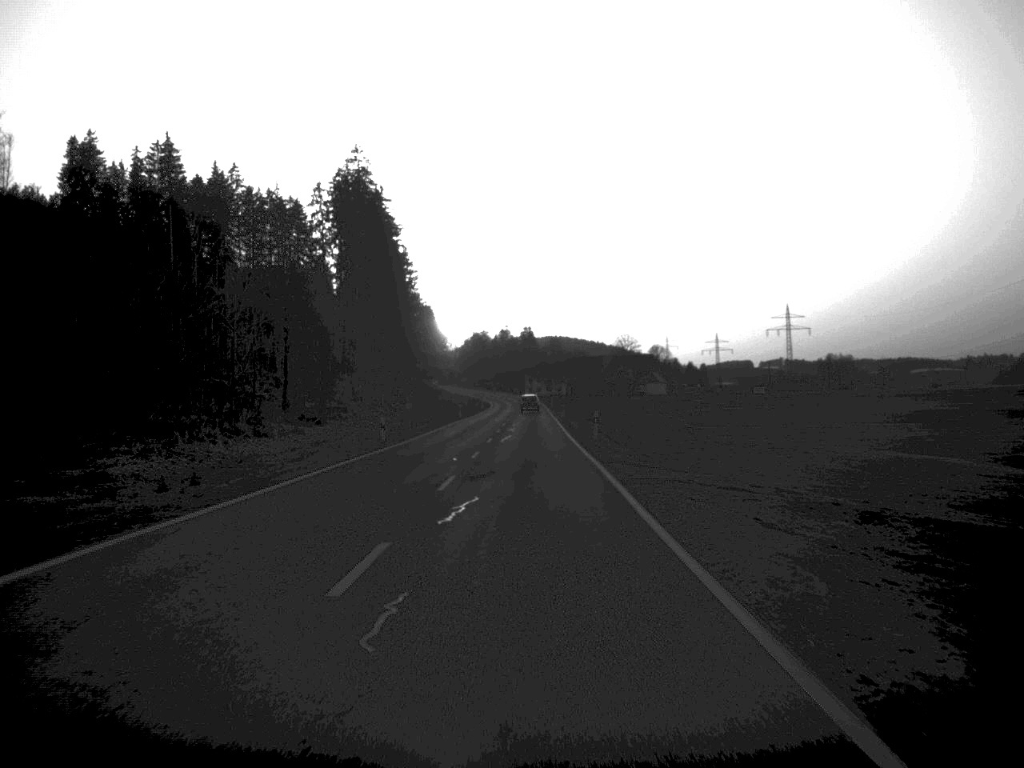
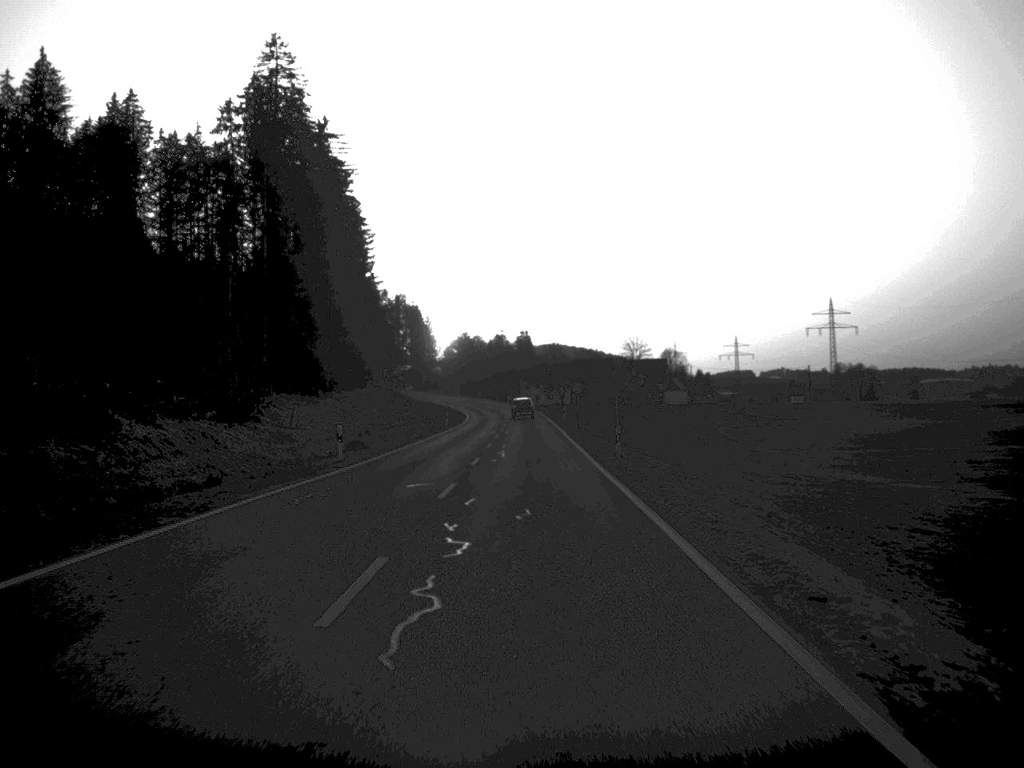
(+0.1, +60.5) m; 0°
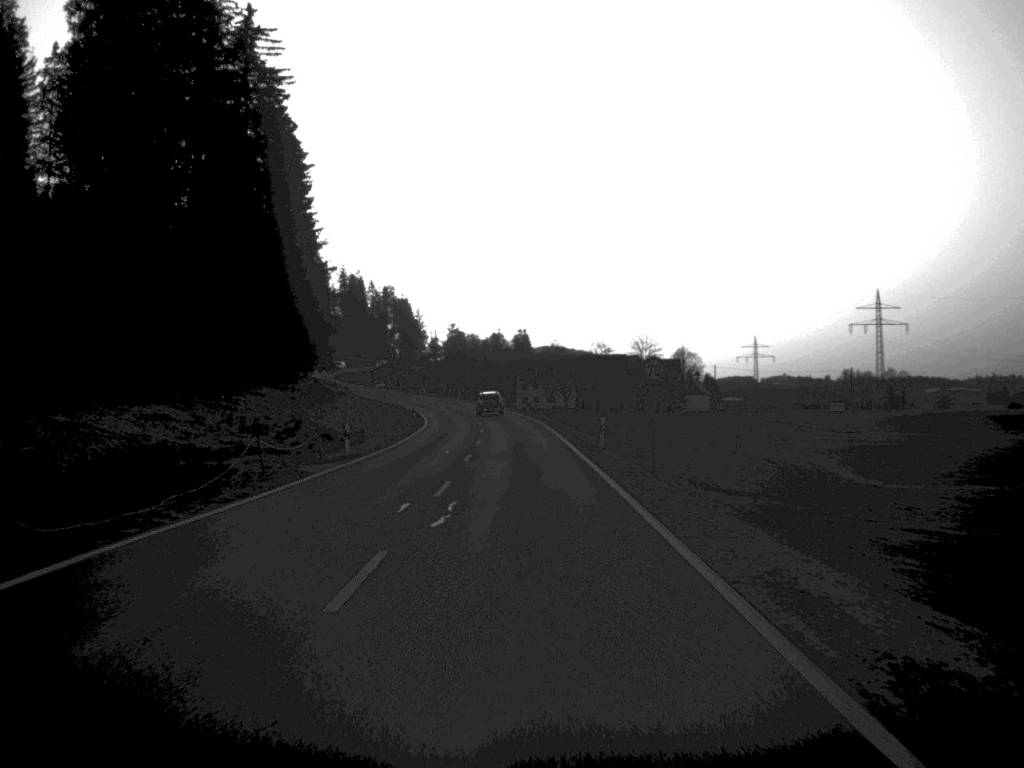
(+0.1, +46.7) m; 0°
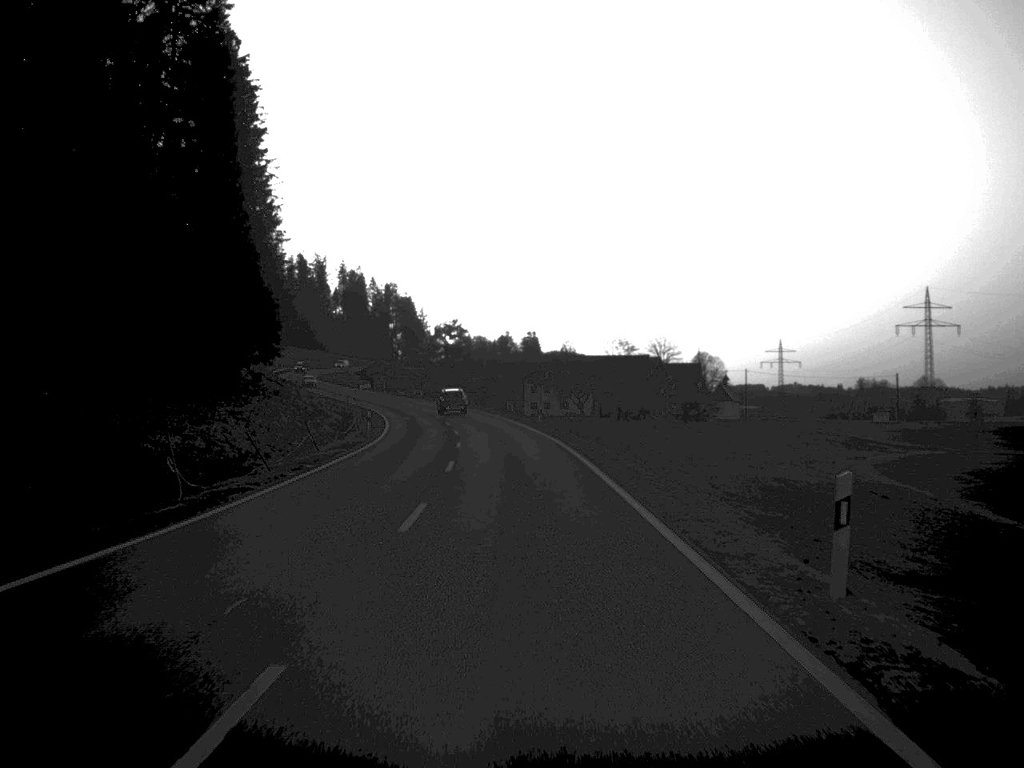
(-0.1, +29.6) m; 0°
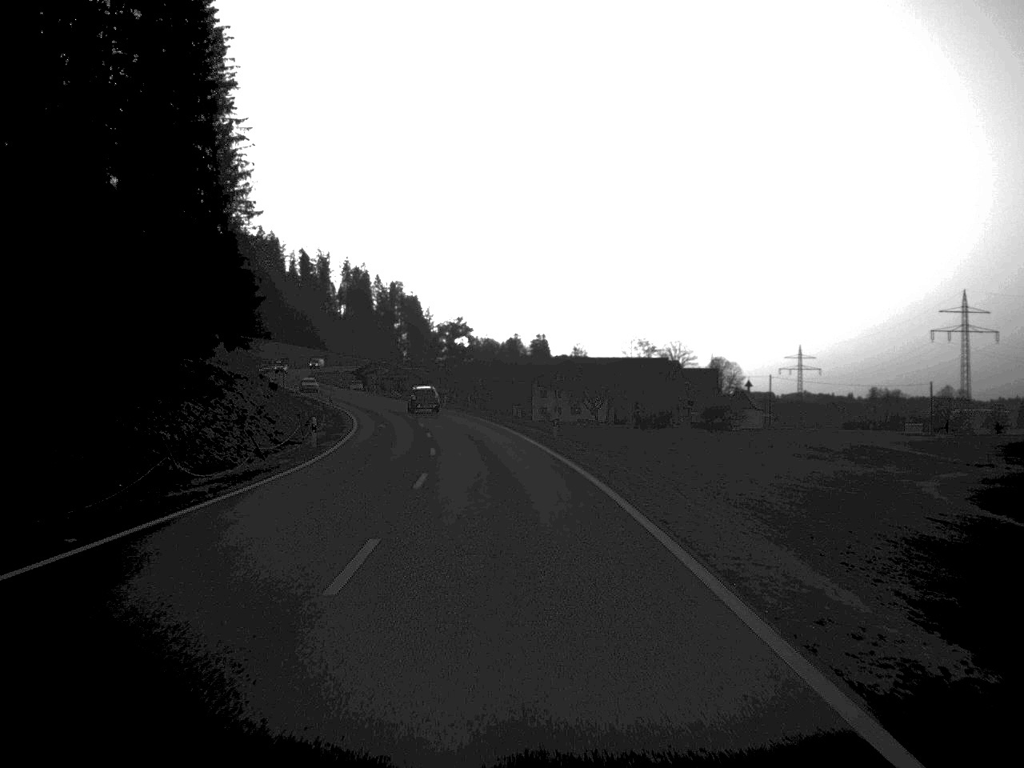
(0.0, +17.1) m; 0°
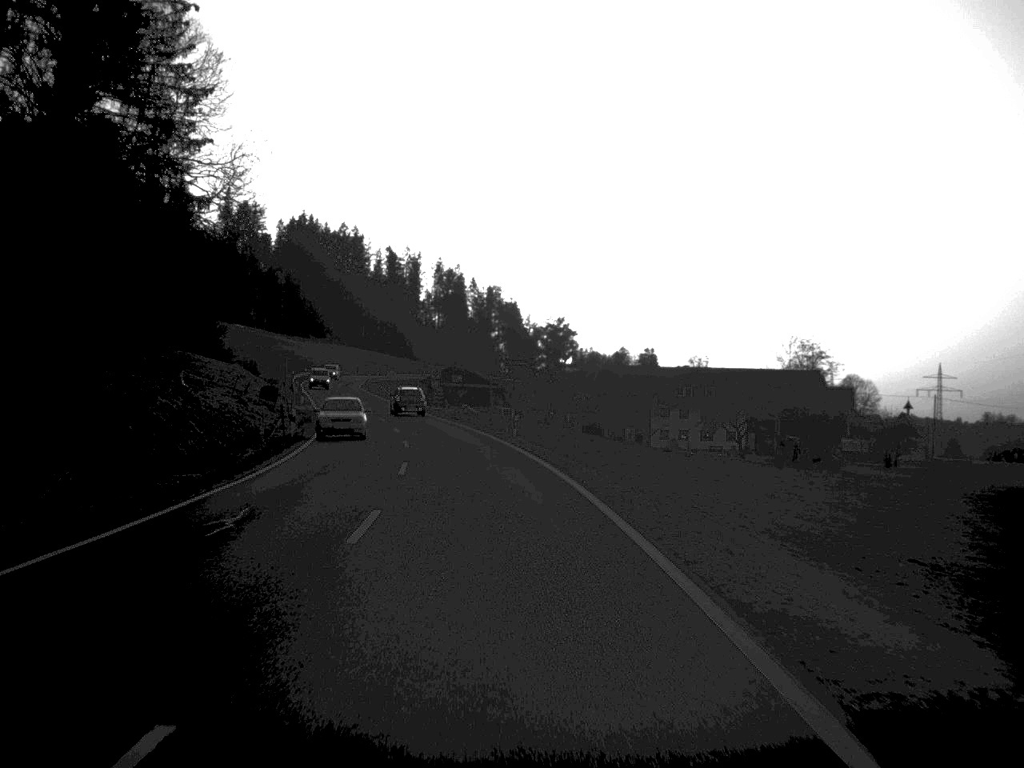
(-1.5, +43.3) m; -5°
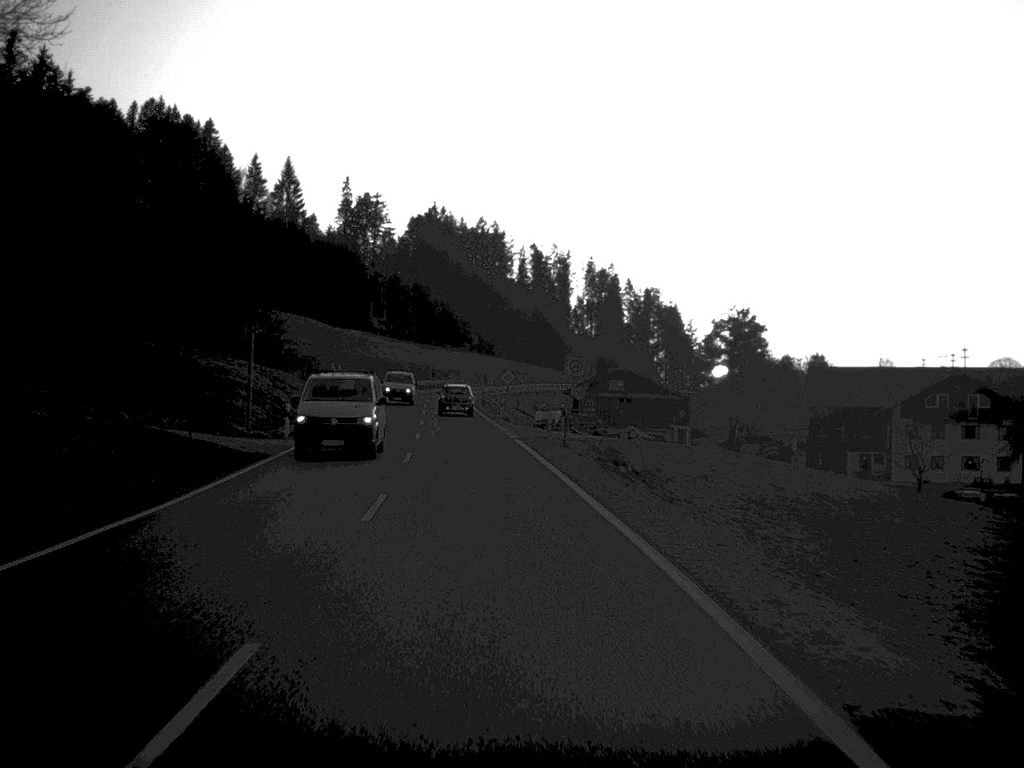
(-2.6, +45.1) m; -7°
